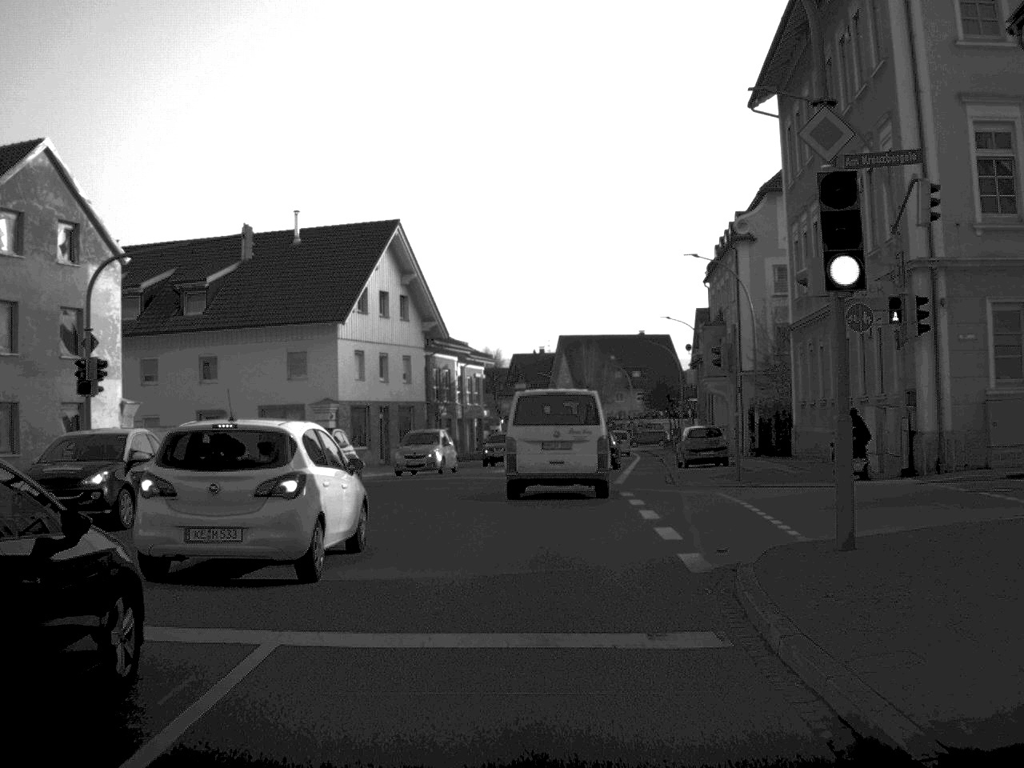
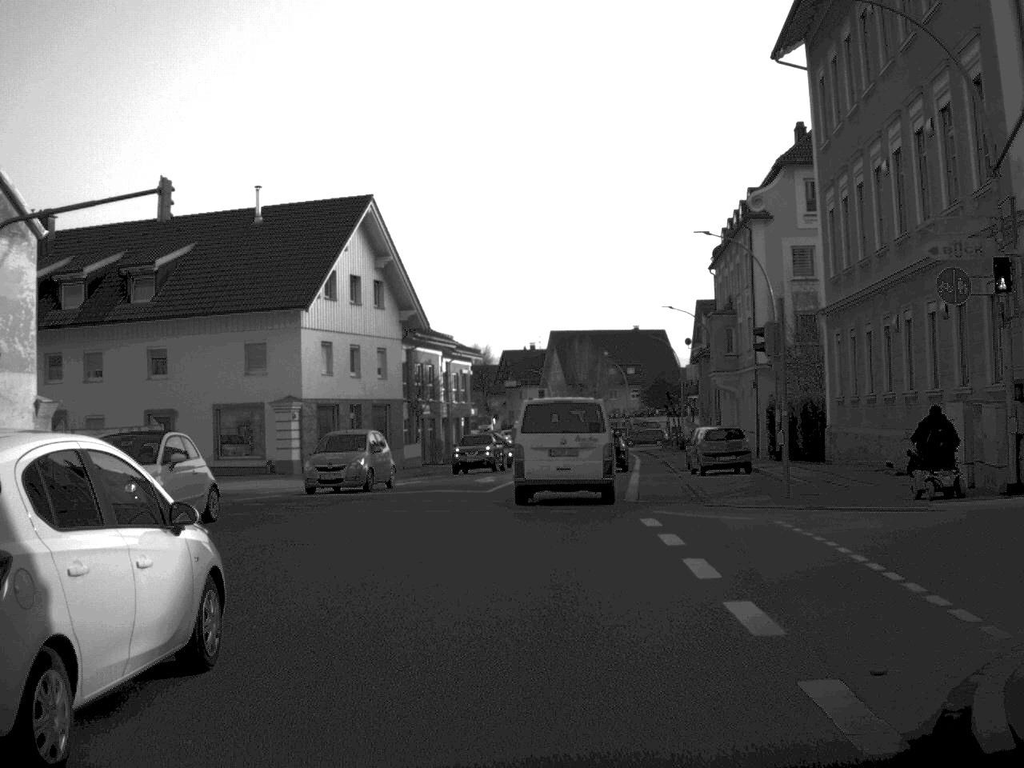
(0.0, +6.5) m; 0°
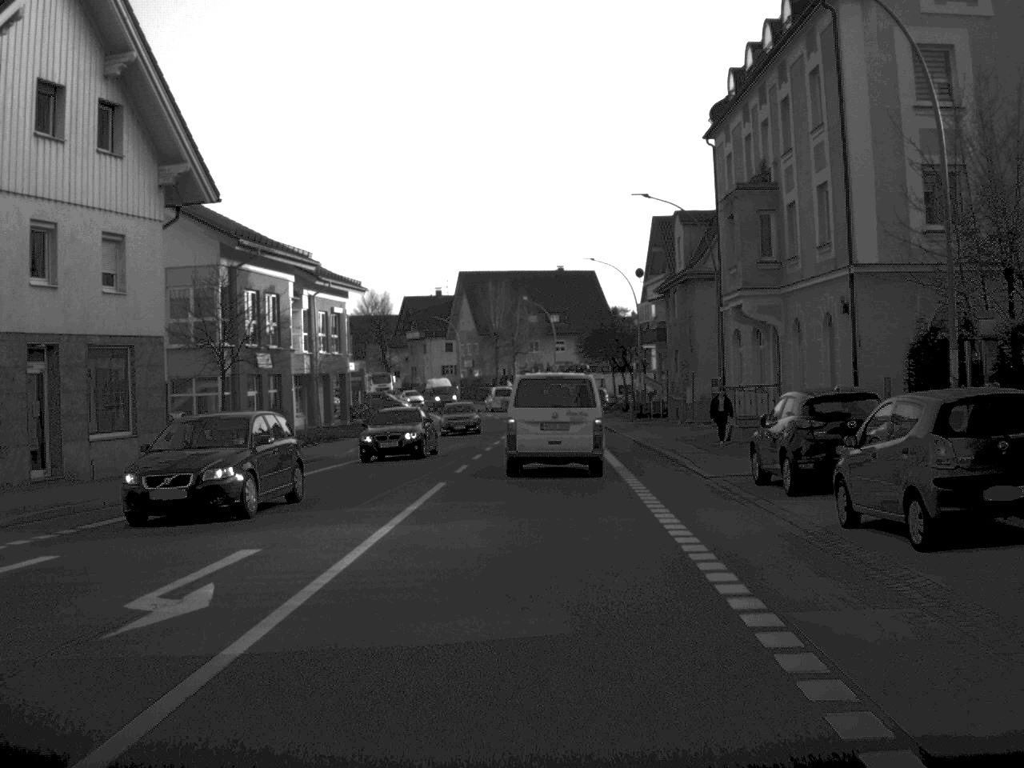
(+0.7, +26.9) m; +4°
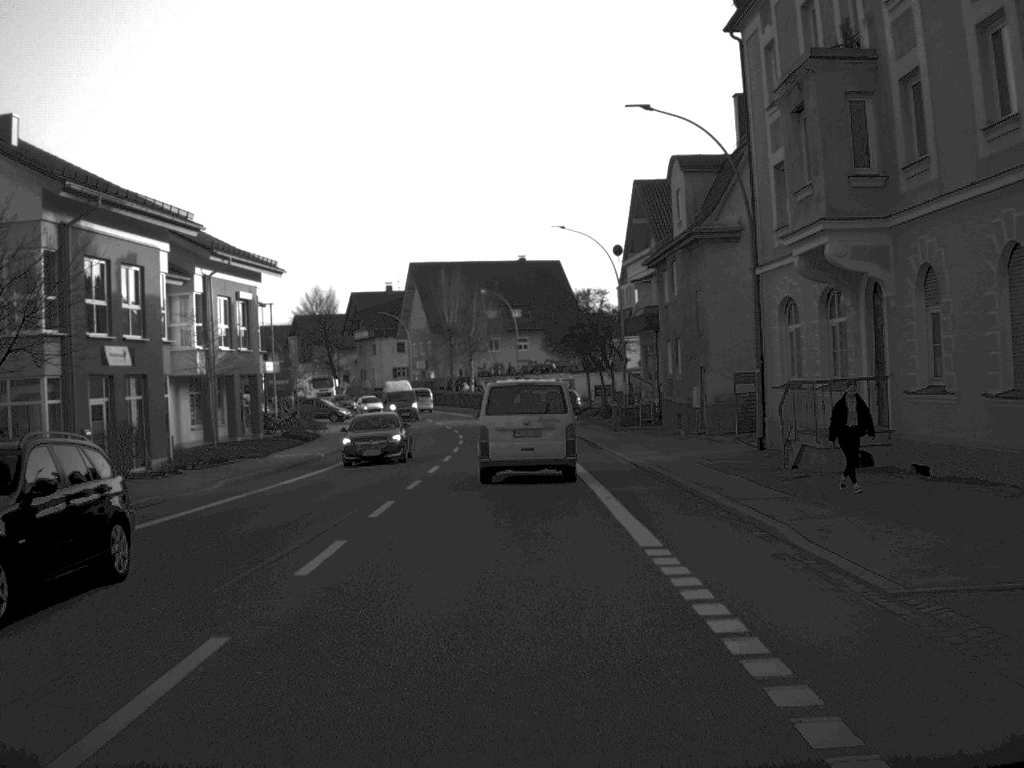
(+0.2, +14.1) m; +2°
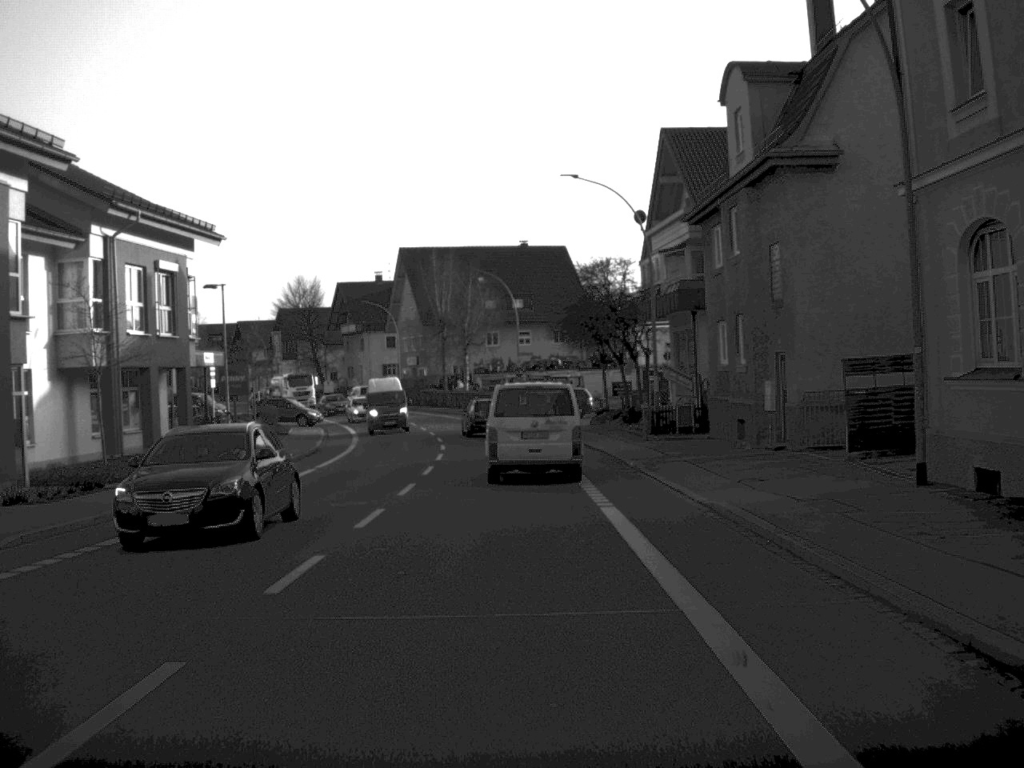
(0.0, +12.6) m; 0°
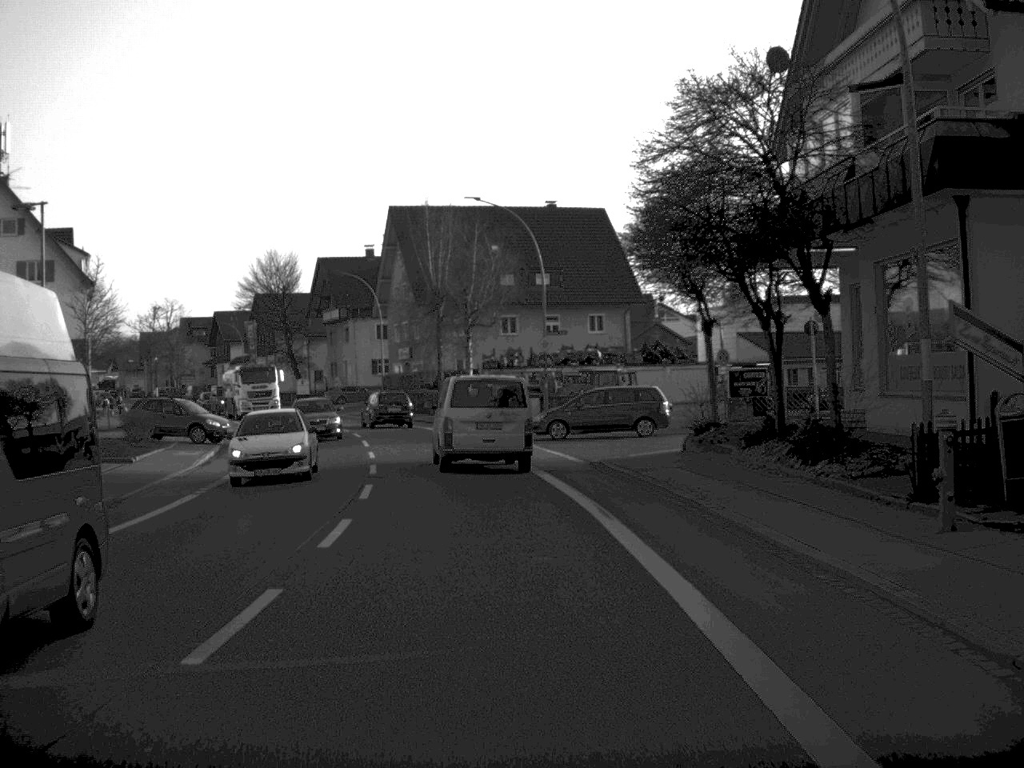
(-0.2, +27.1) m; -1°
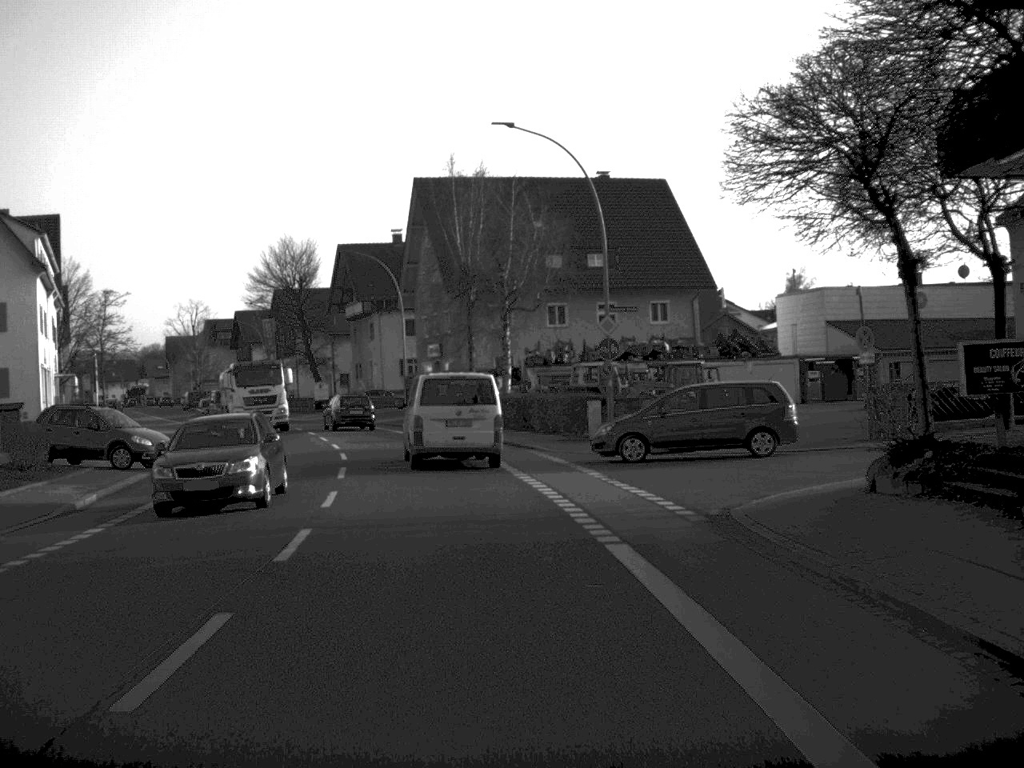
(-0.2, +13.3) m; -2°
